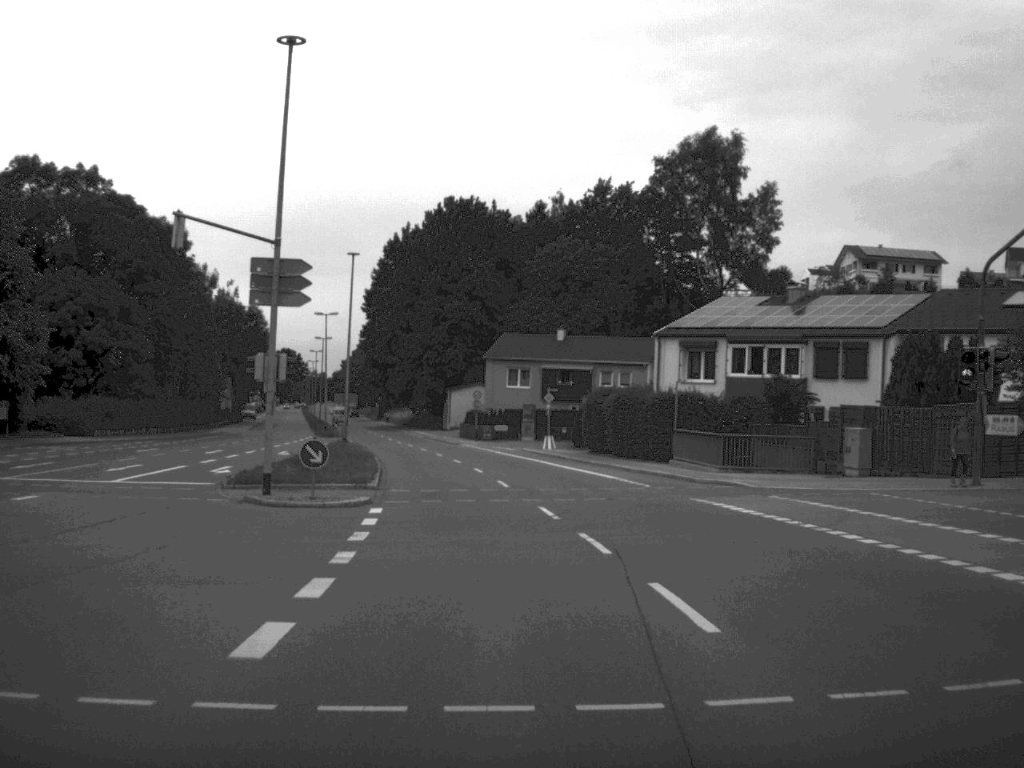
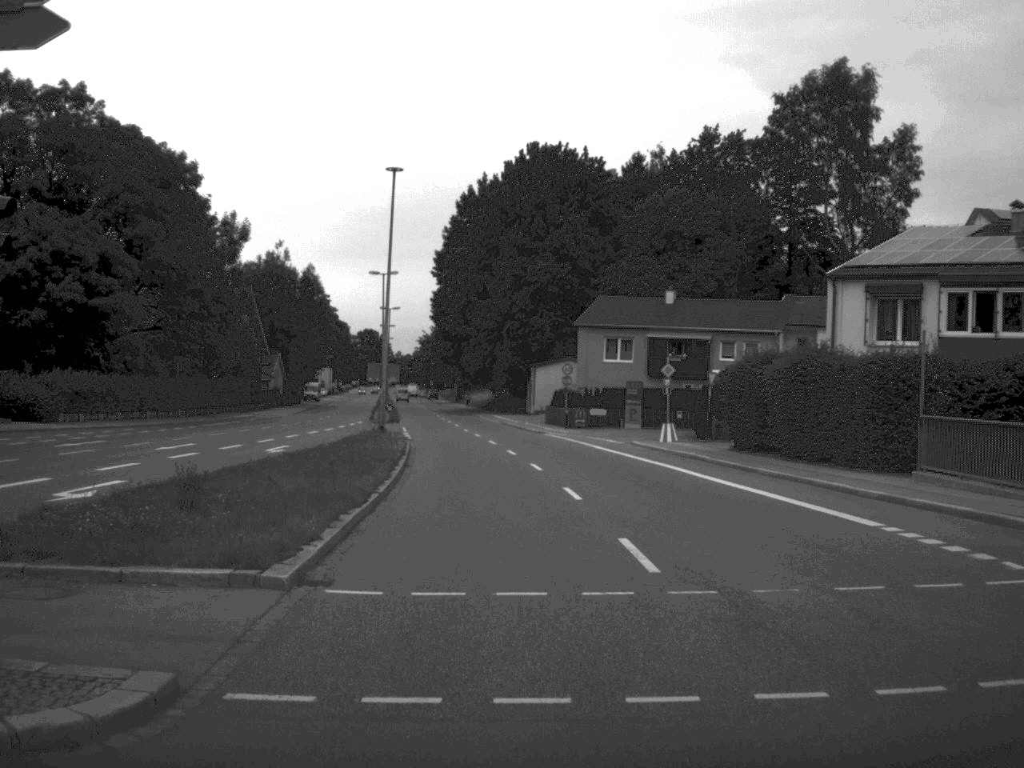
(-0.7, +19.7) m; -4°
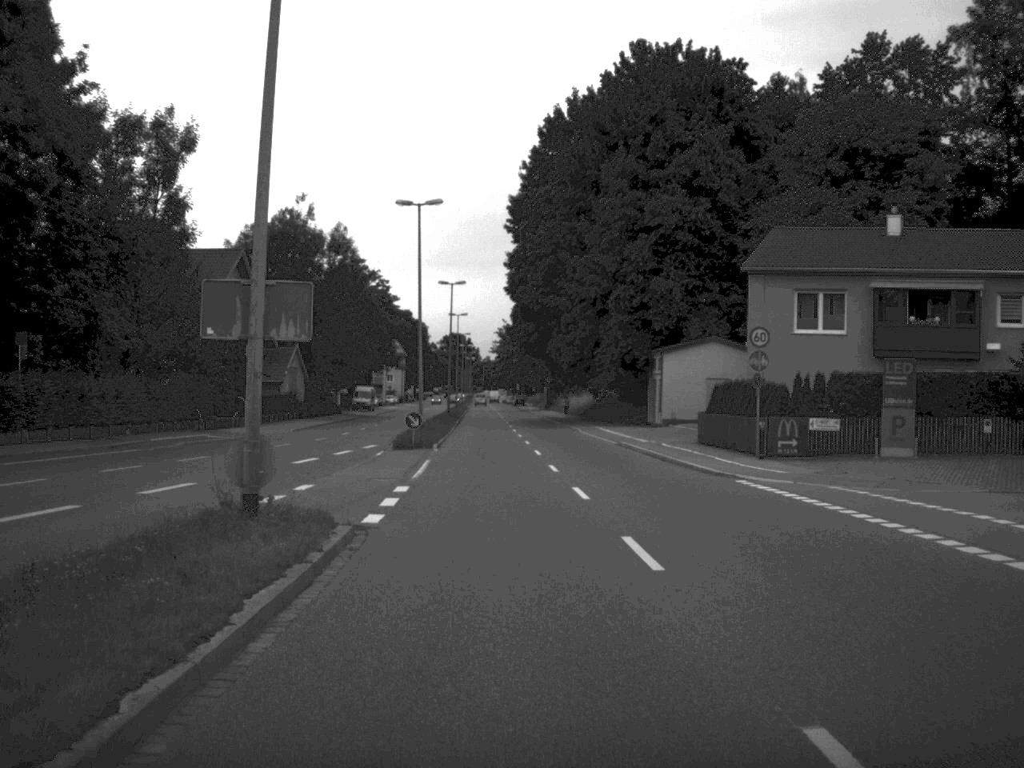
(-1.3, +35.1) m; -4°
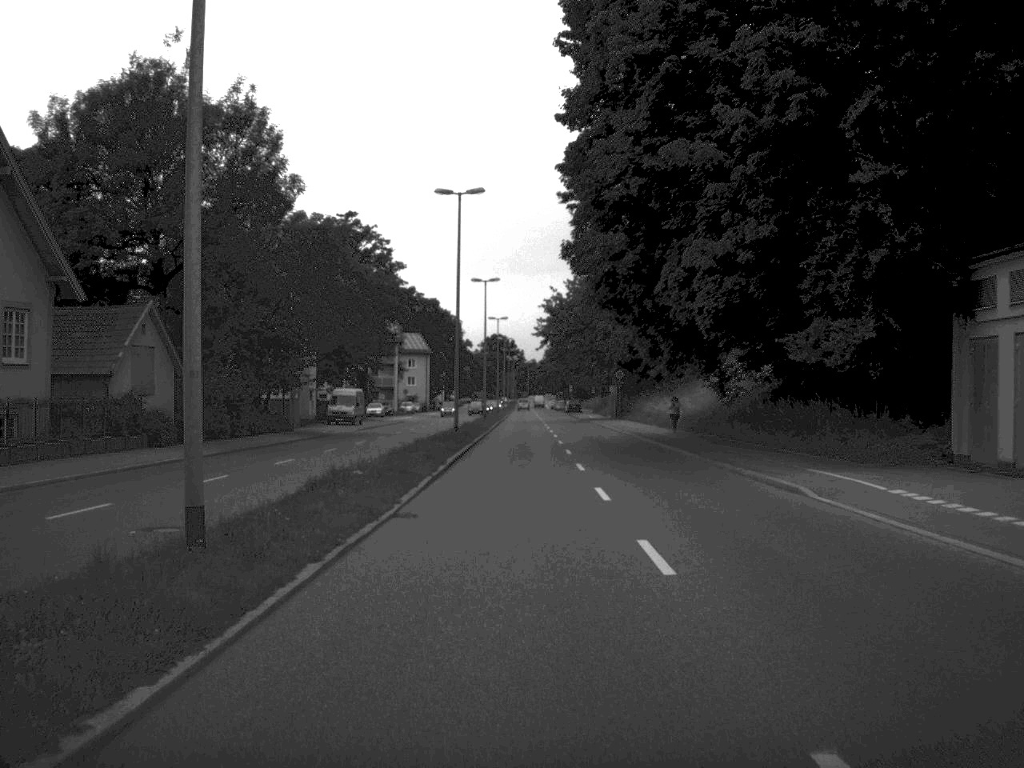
(-1.0, +44.7) m; -2°
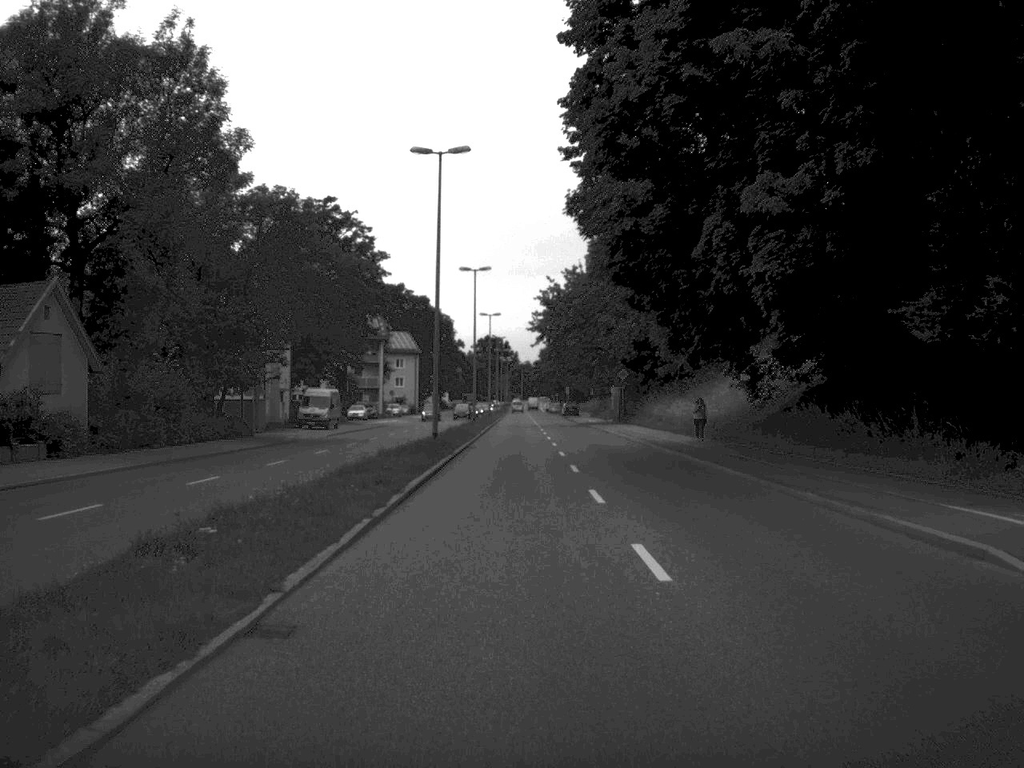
(0.0, +9.2) m; 0°
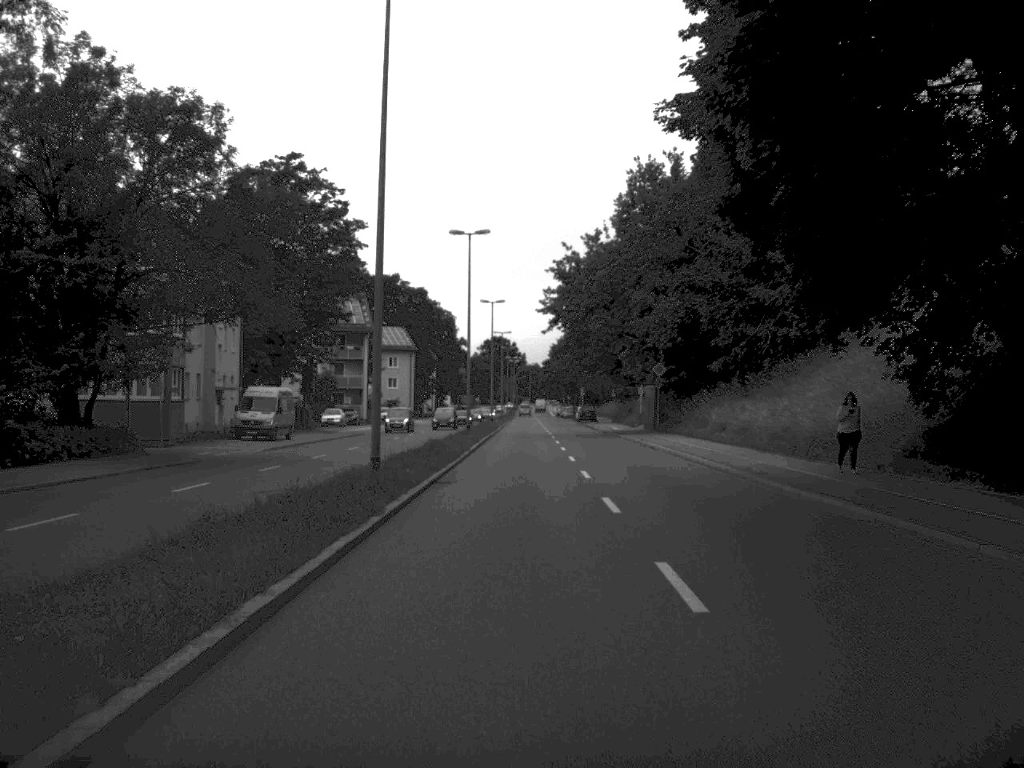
(-0.1, +19.4) m; 0°
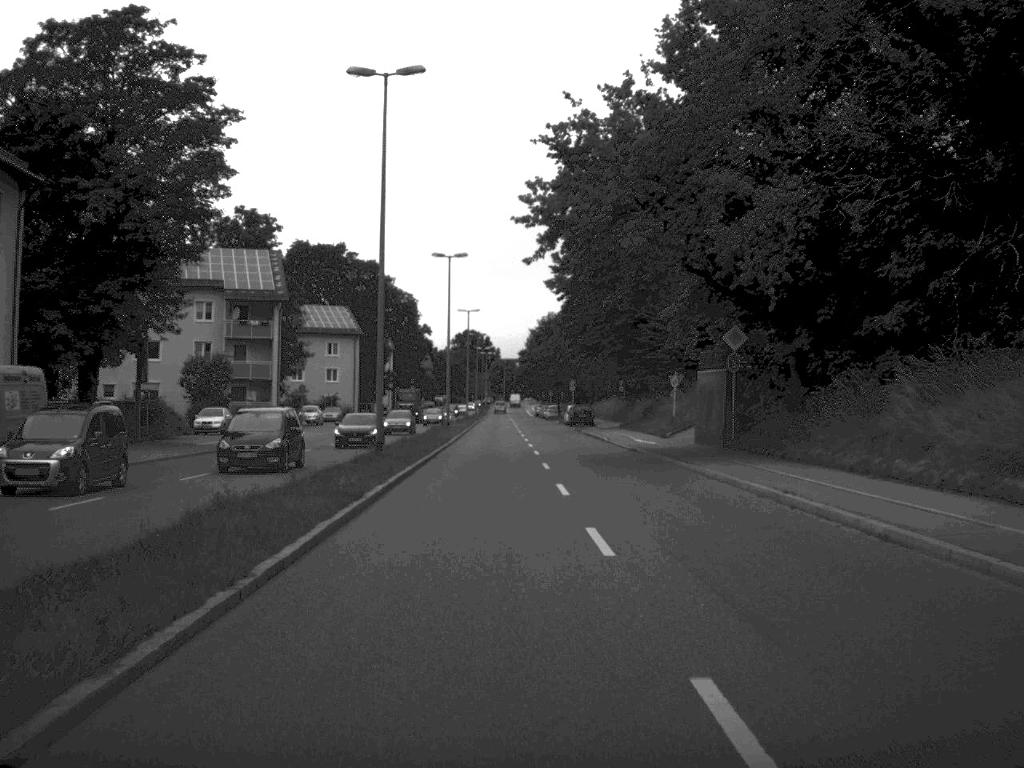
(+0.2, +31.8) m; +1°
